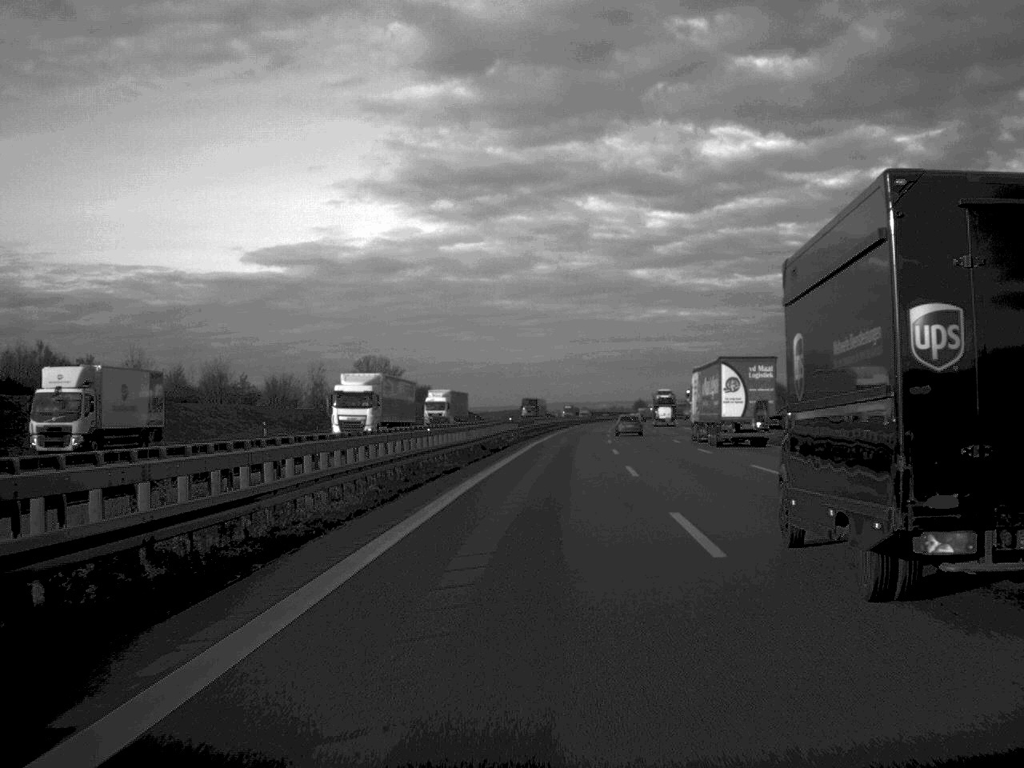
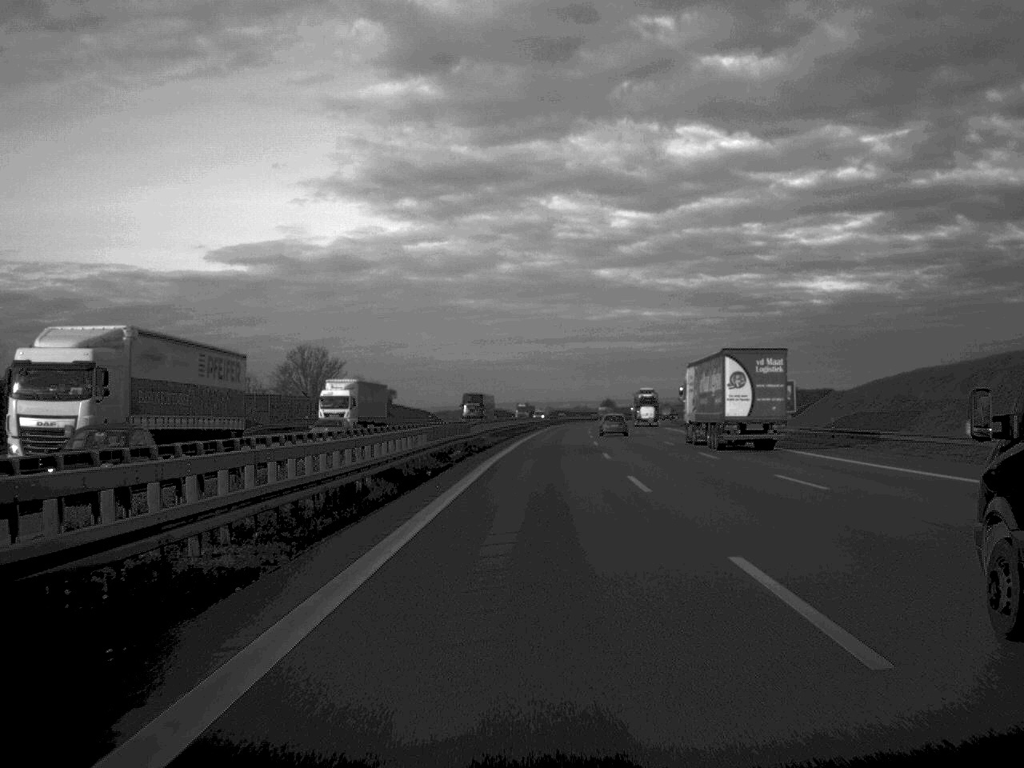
(+0.3, +23.6) m; +2°
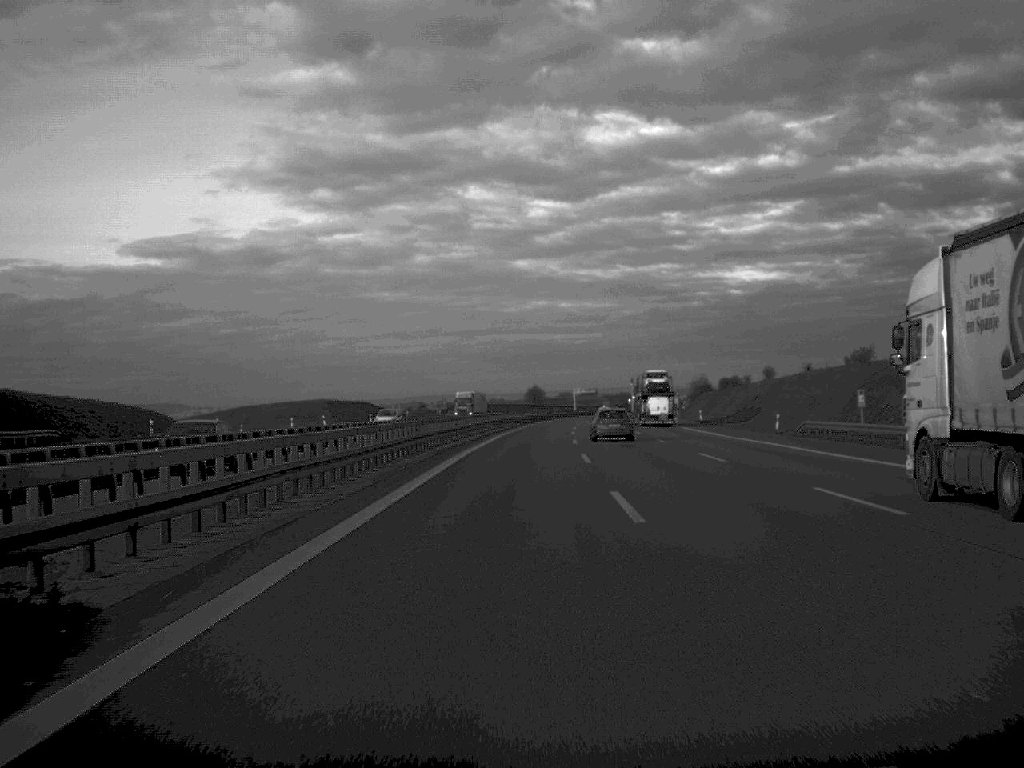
(+5.2, +134.3) m; +4°
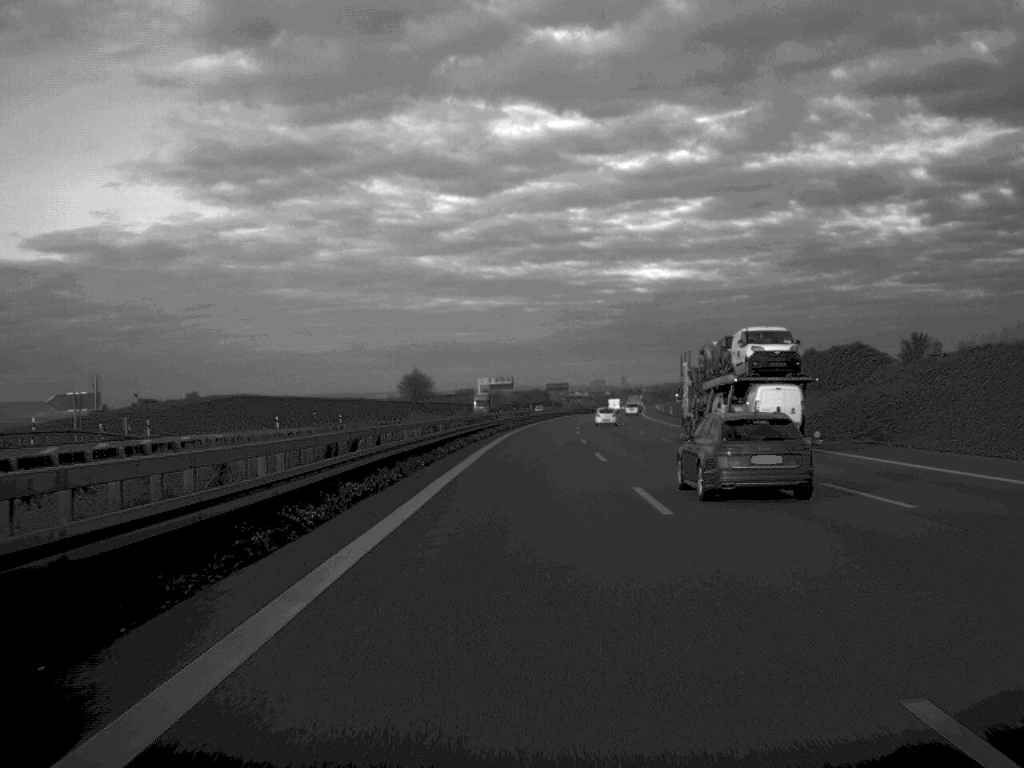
(+4.7, +142.3) m; +4°
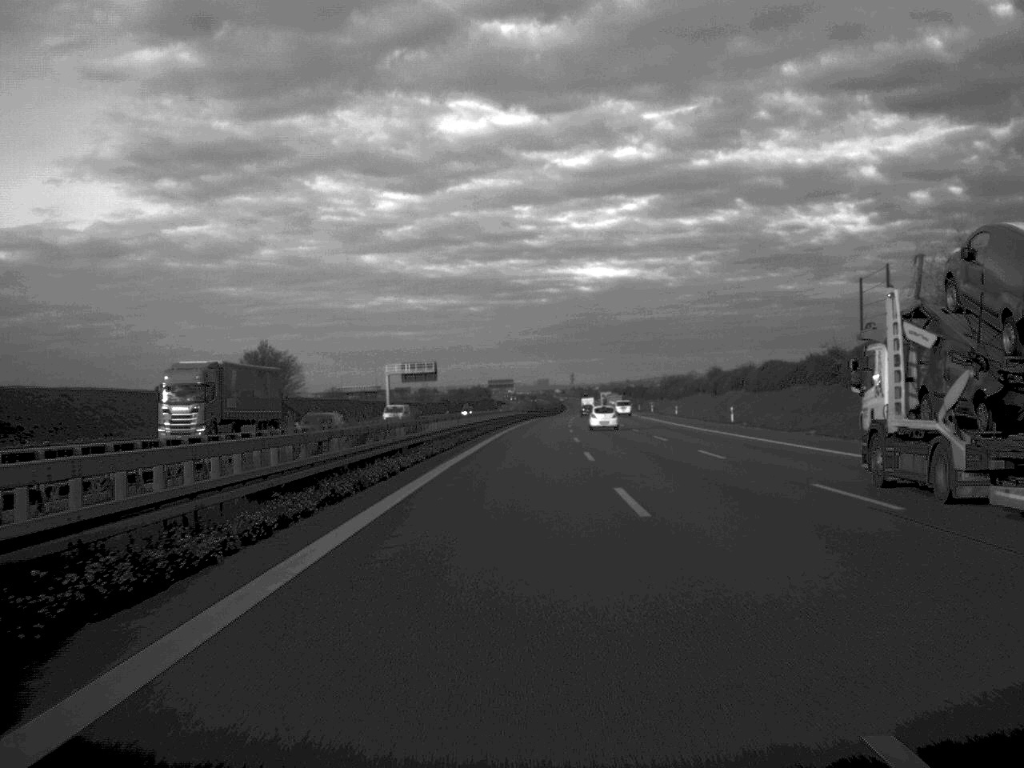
(+2.0, +91.2) m; +3°
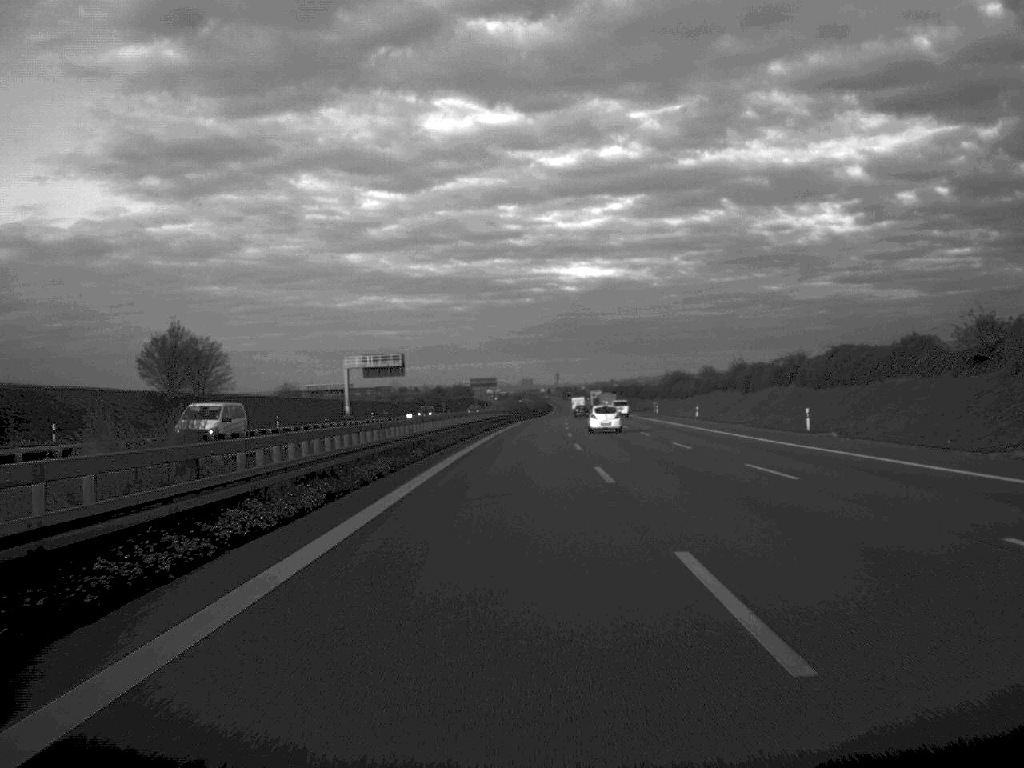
(+0.2, +28.7) m; +1°
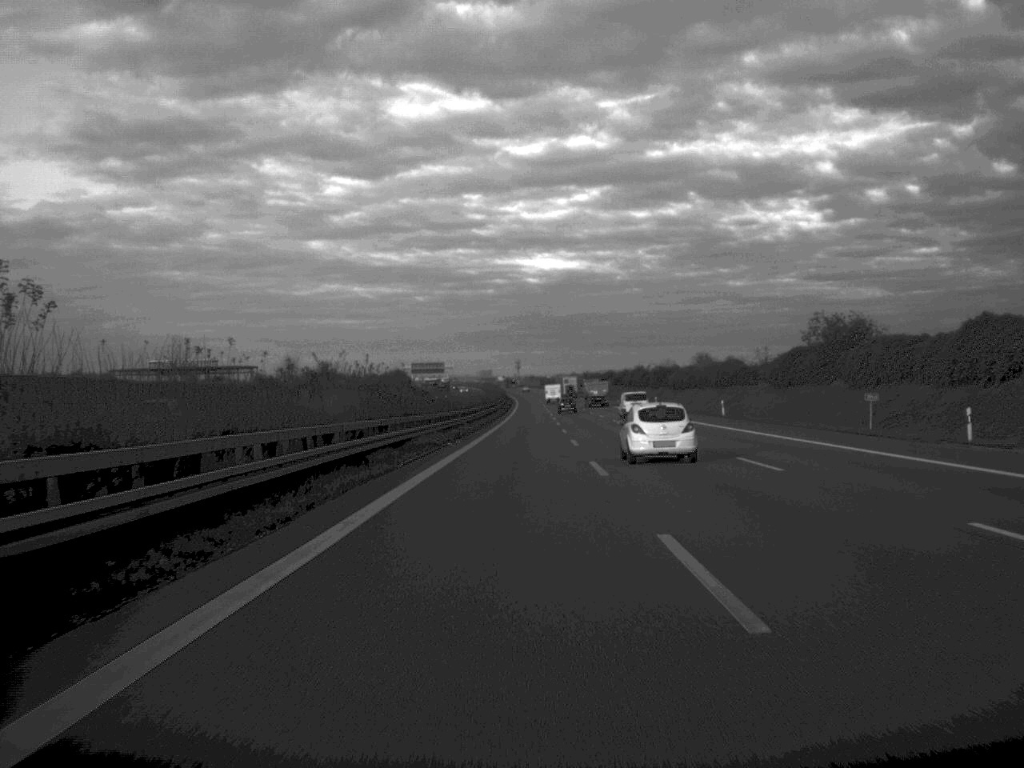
(+2.2, +124.0) m; +2°
